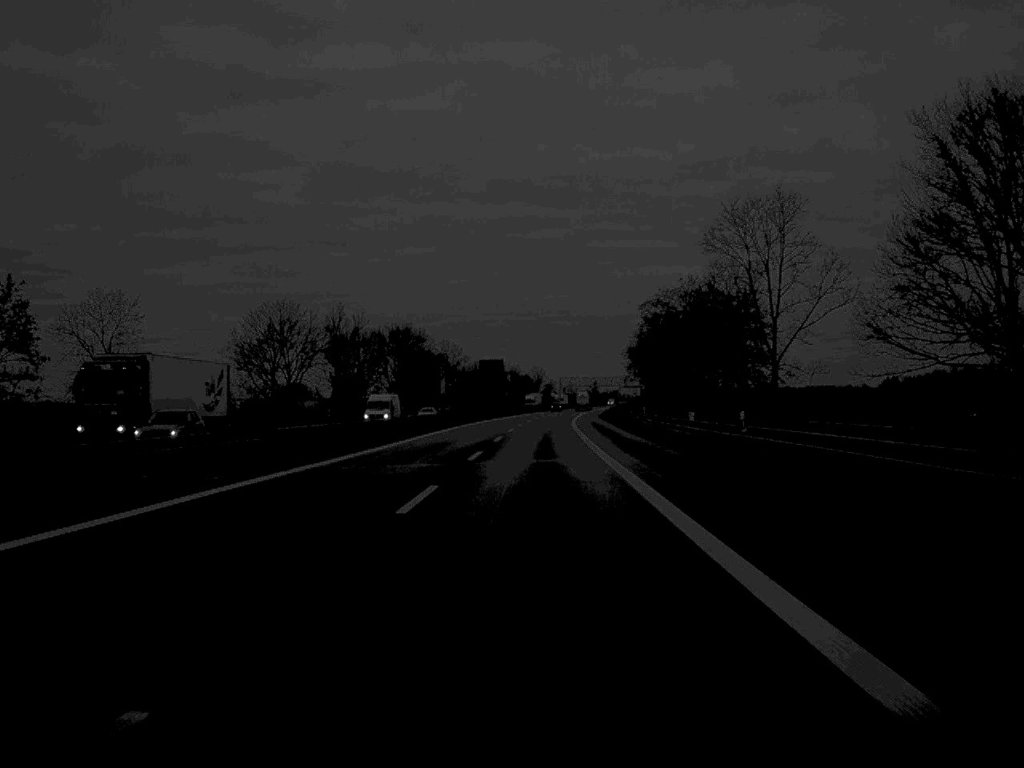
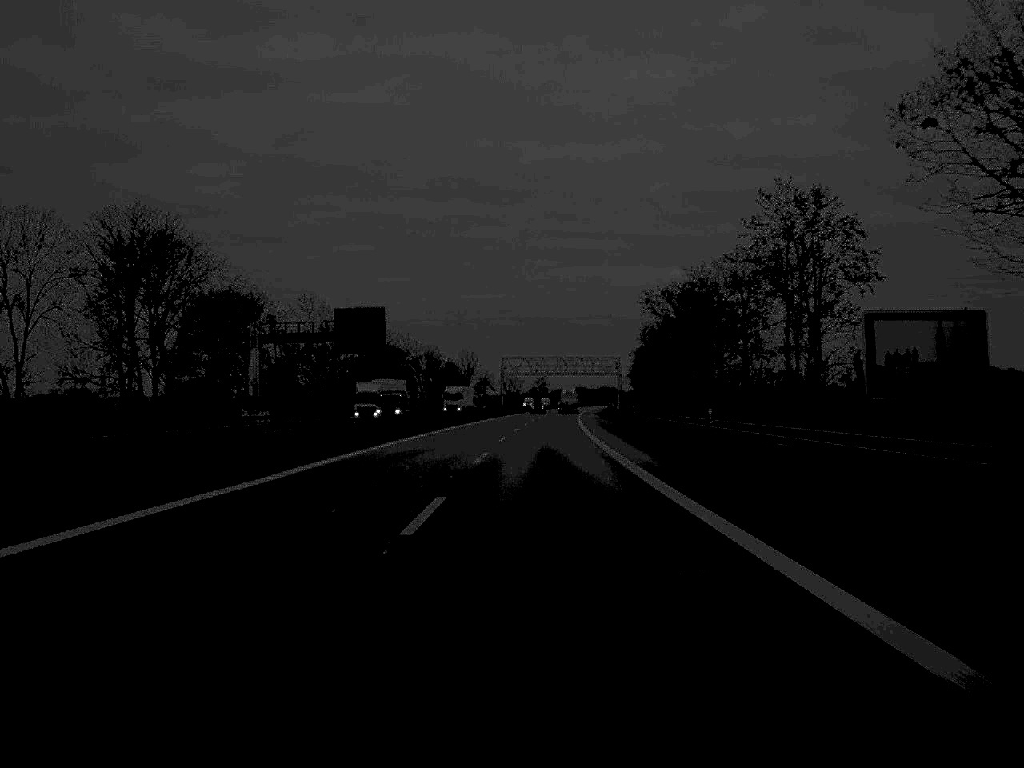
(+2.6, +130.1) m; +3°
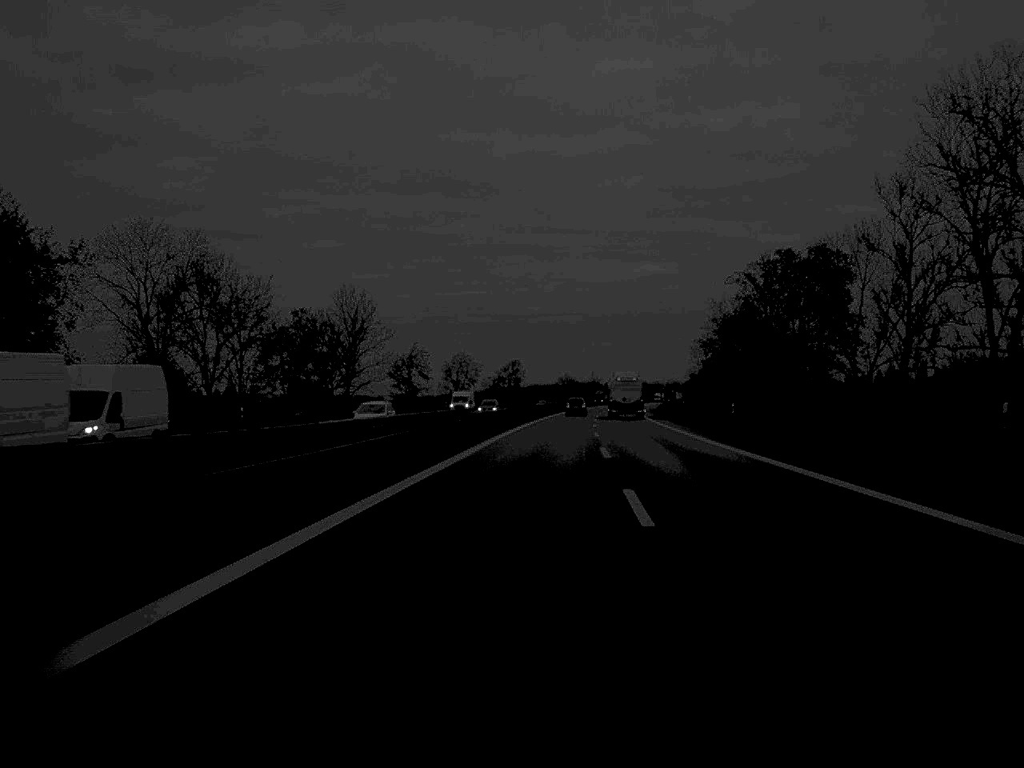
(+1.8, +161.7) m; +1°
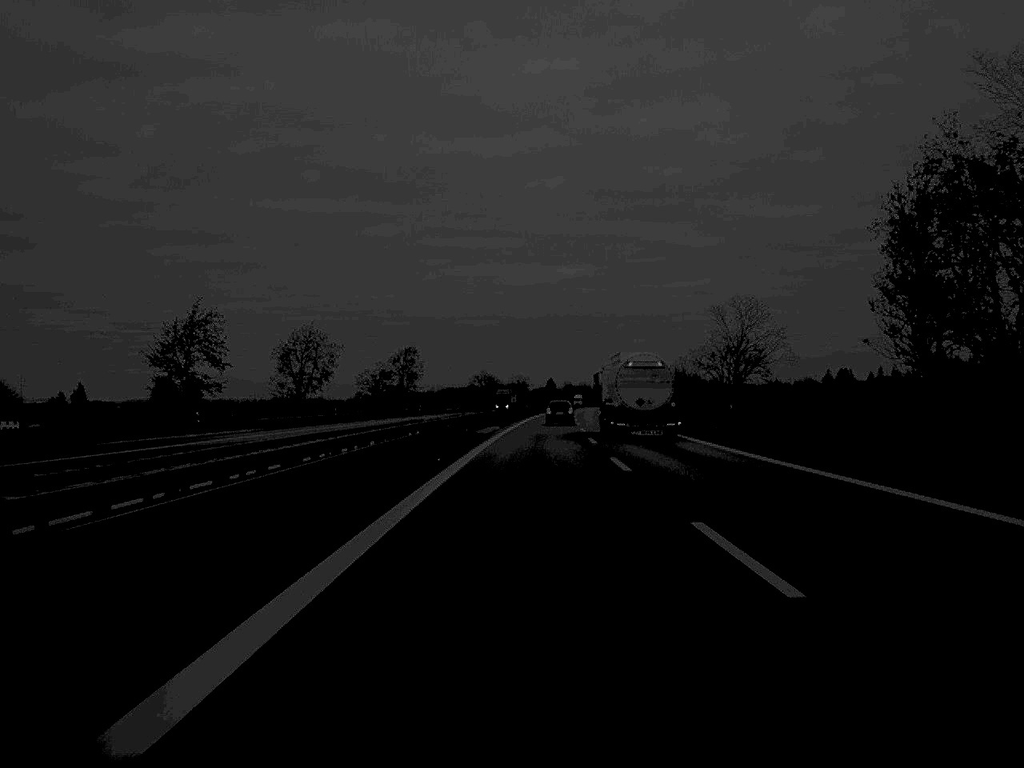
(+3.2, +95.5) m; +4°
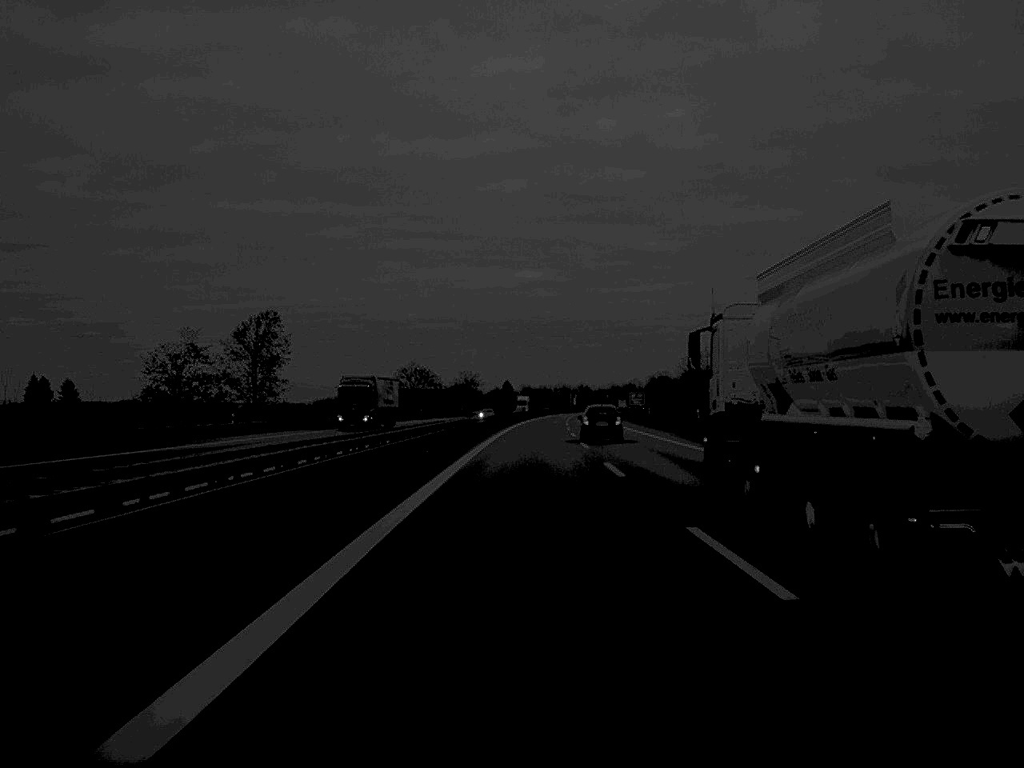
(+1.4, +90.2) m; +2°
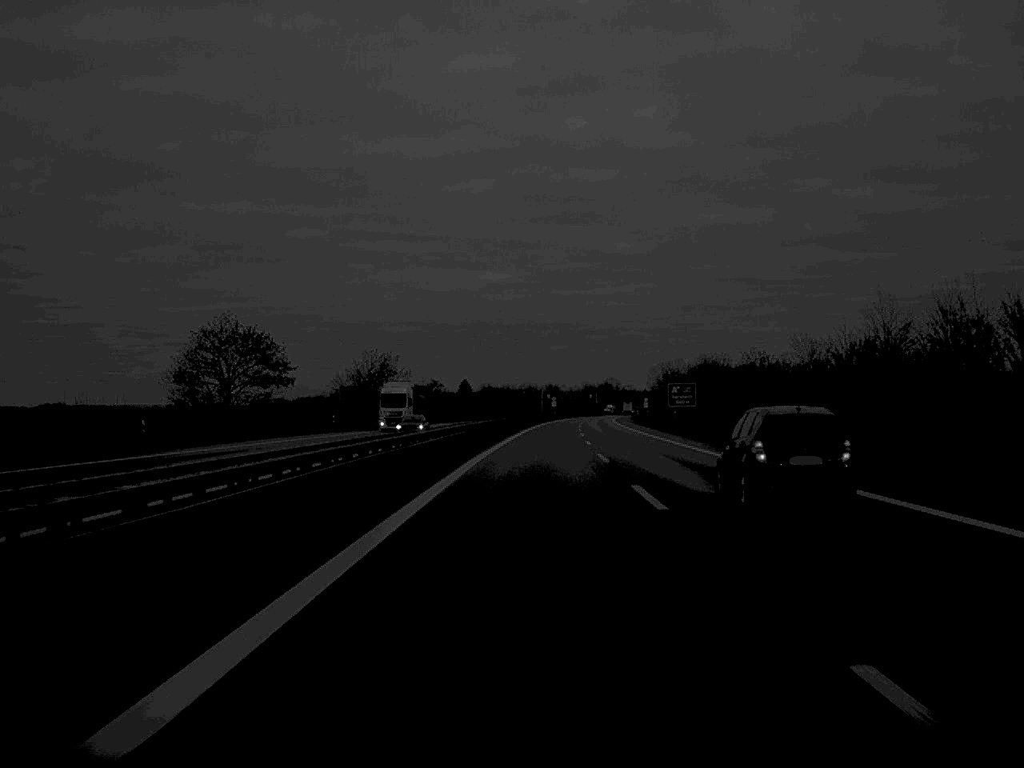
(+1.7, +117.3) m; +2°
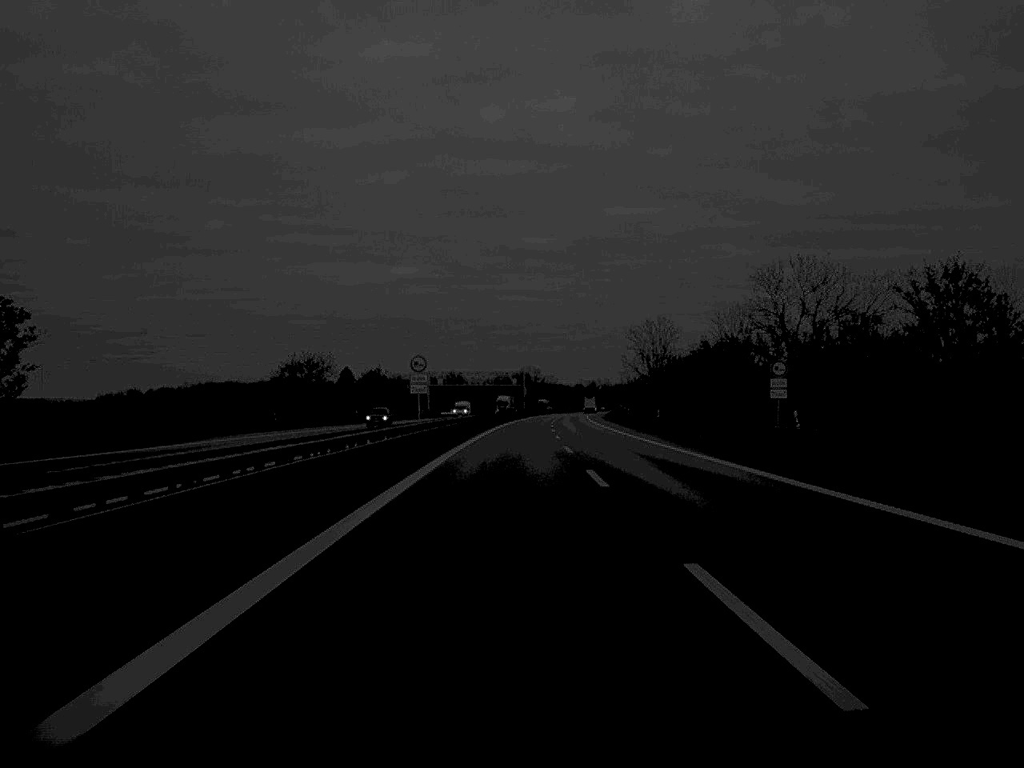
(+5.3, +158.2) m; +4°
